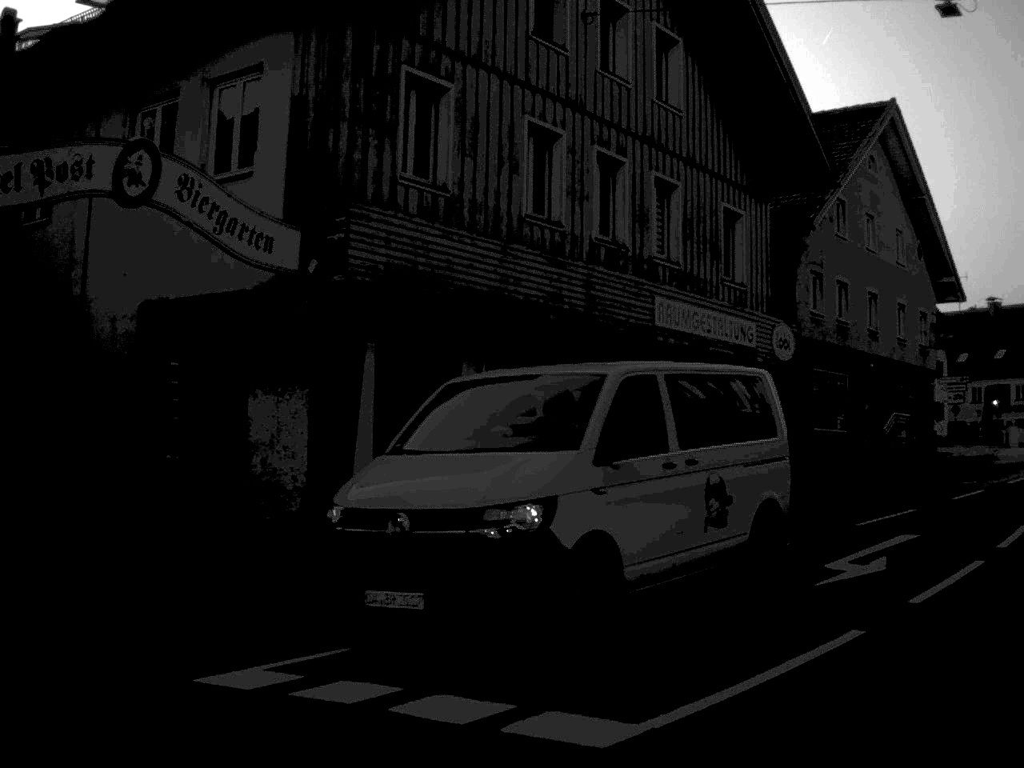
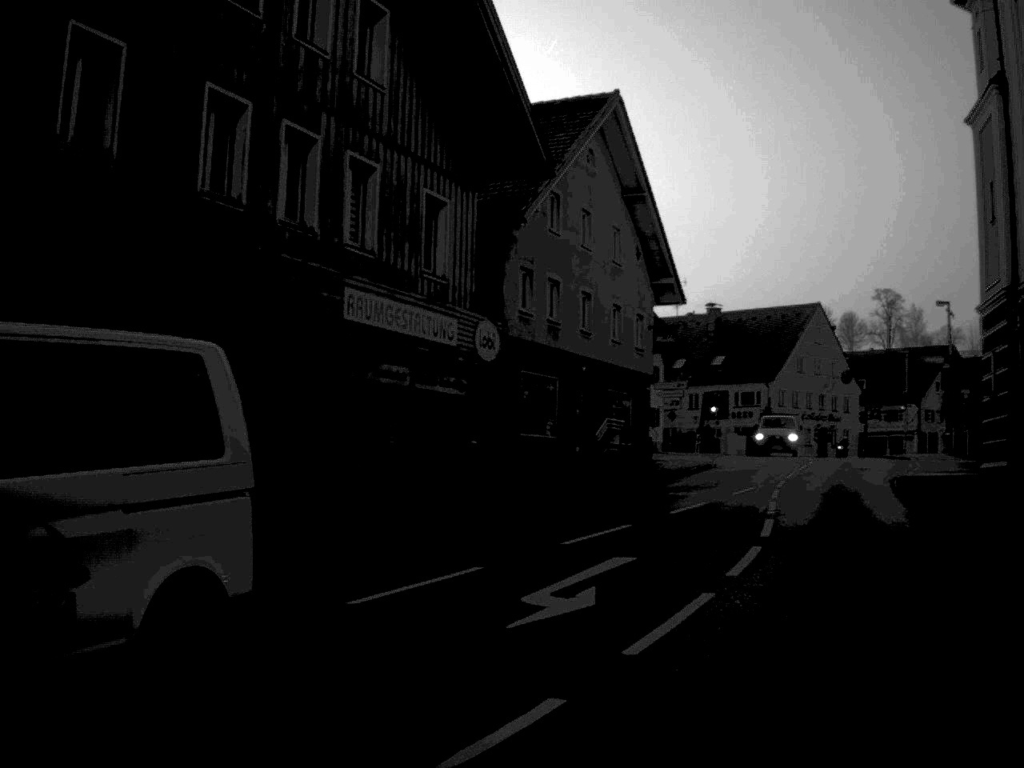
(+0.2, +2.1) m; +13°
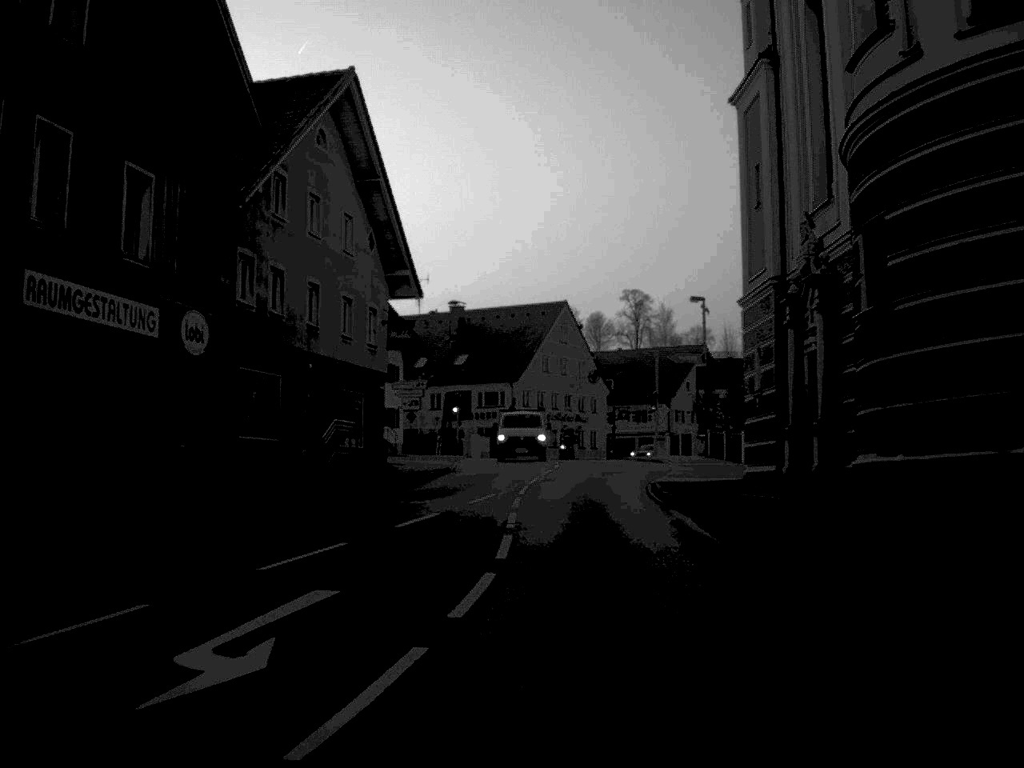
(+0.3, +2.6) m; +11°
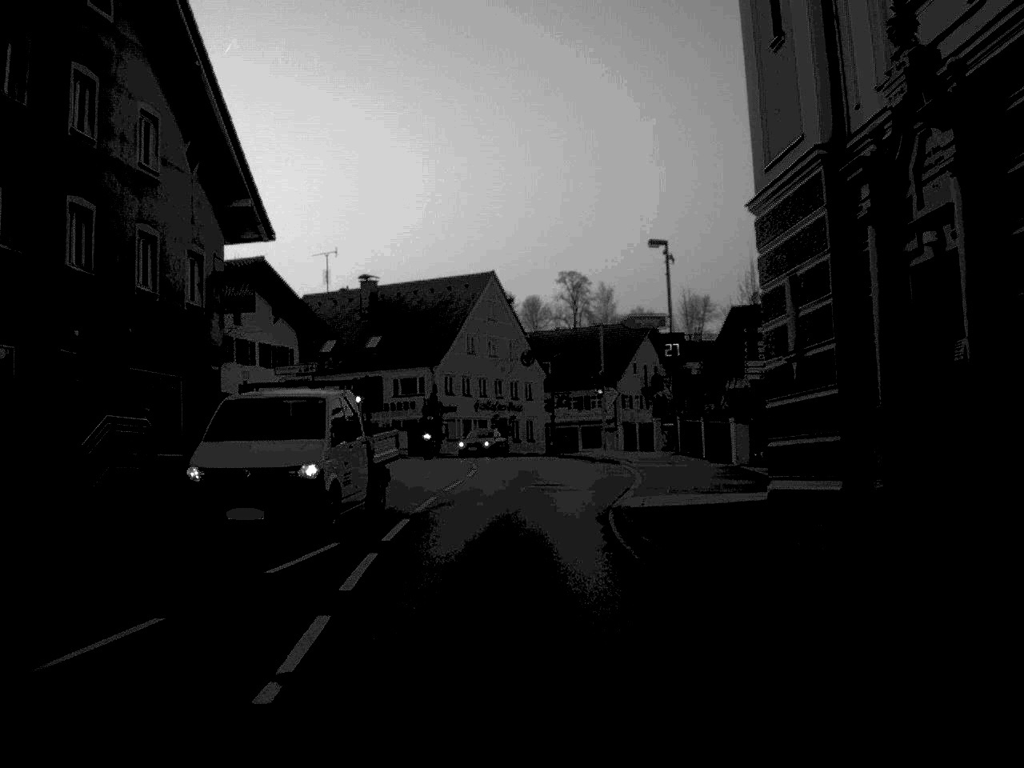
(+0.7, +12.2) m; +2°
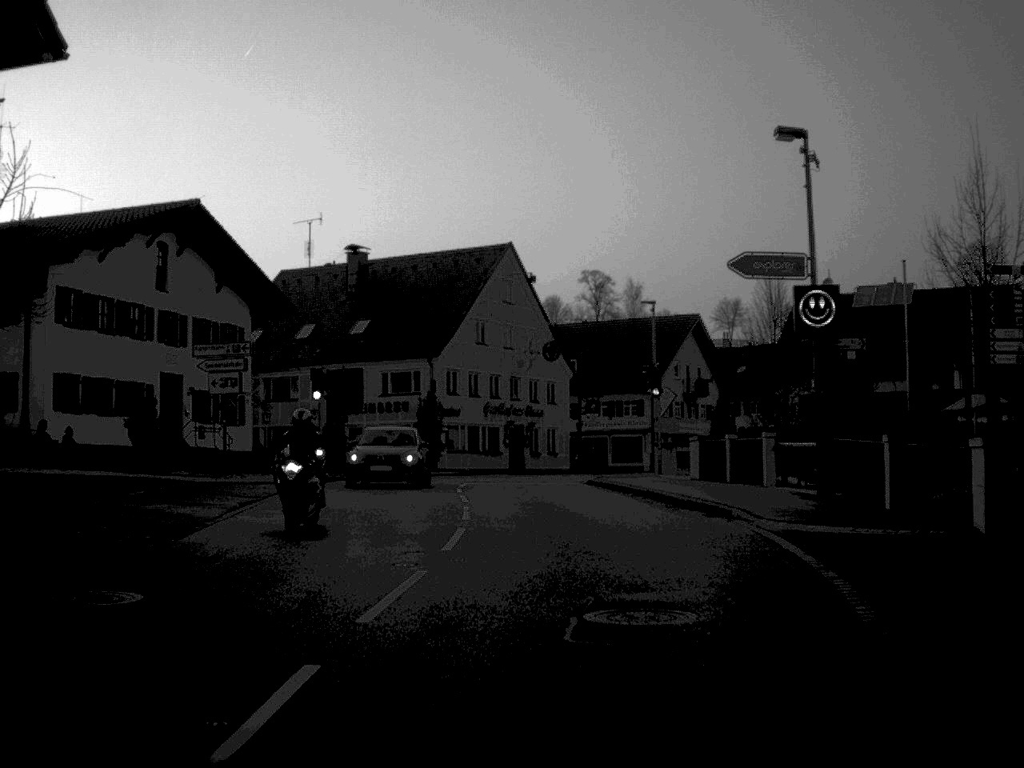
(-0.2, +17.7) m; 0°
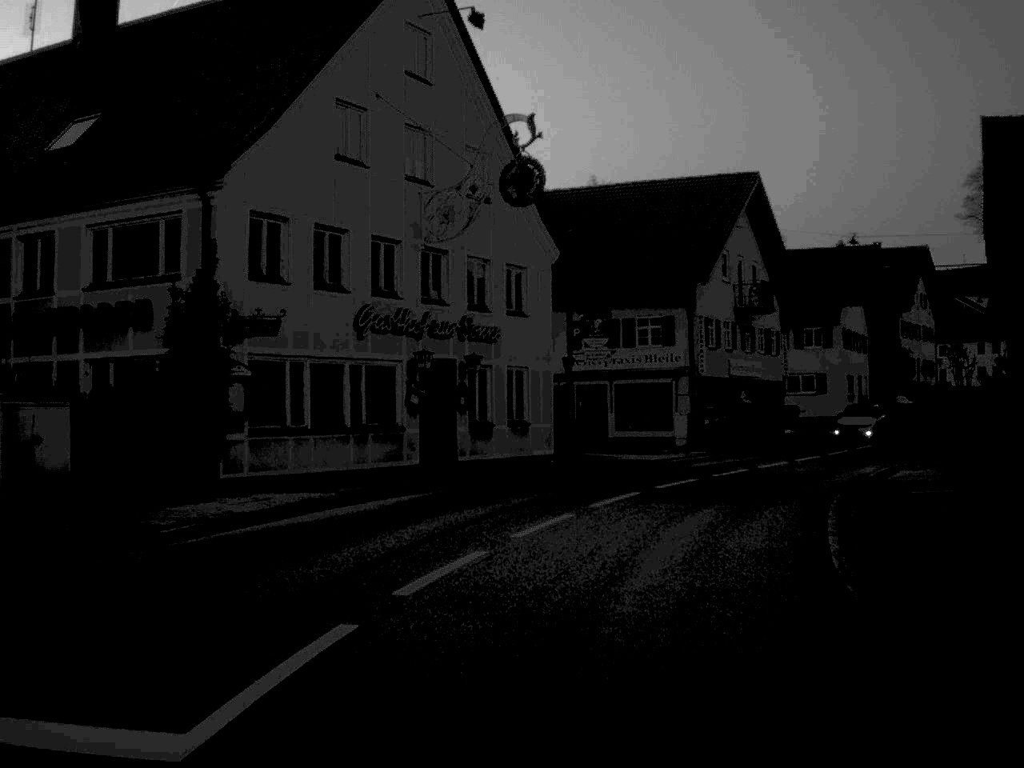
(-0.2, +34.2) m; +3°
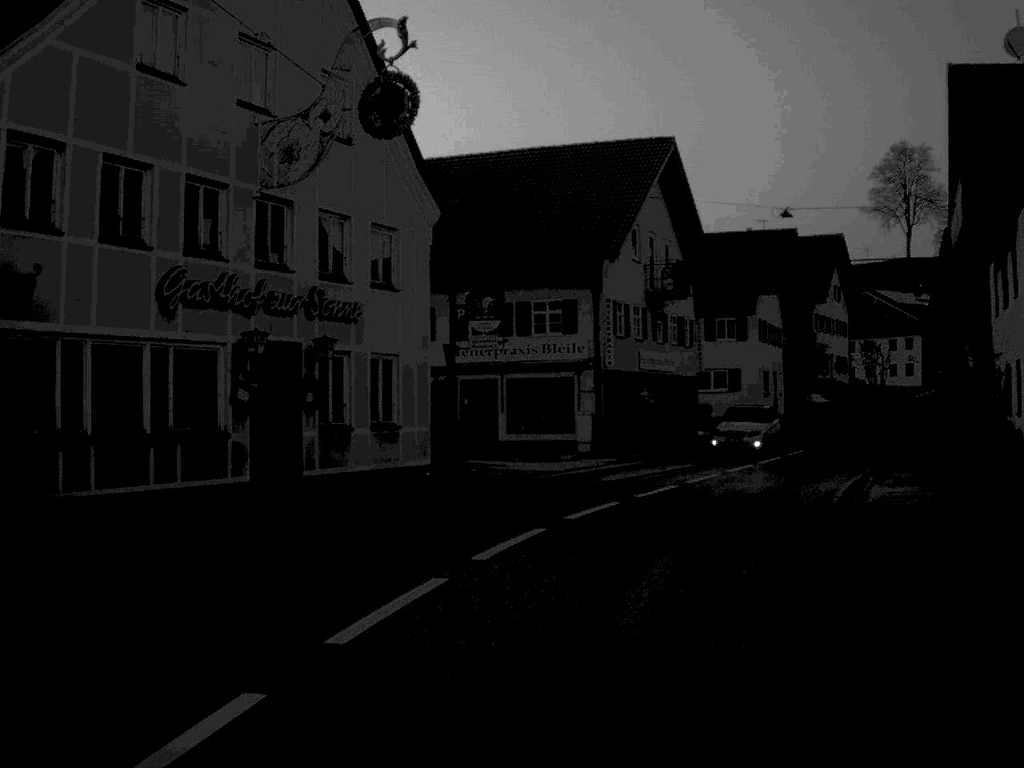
(+0.3, +6.5) m; +5°
